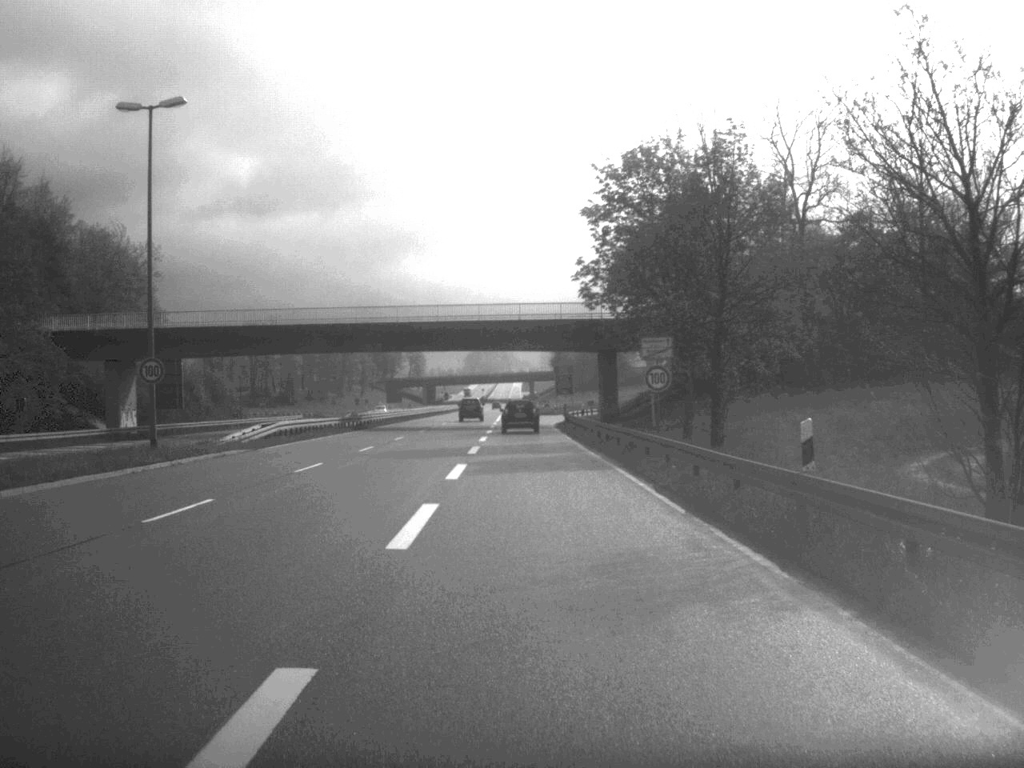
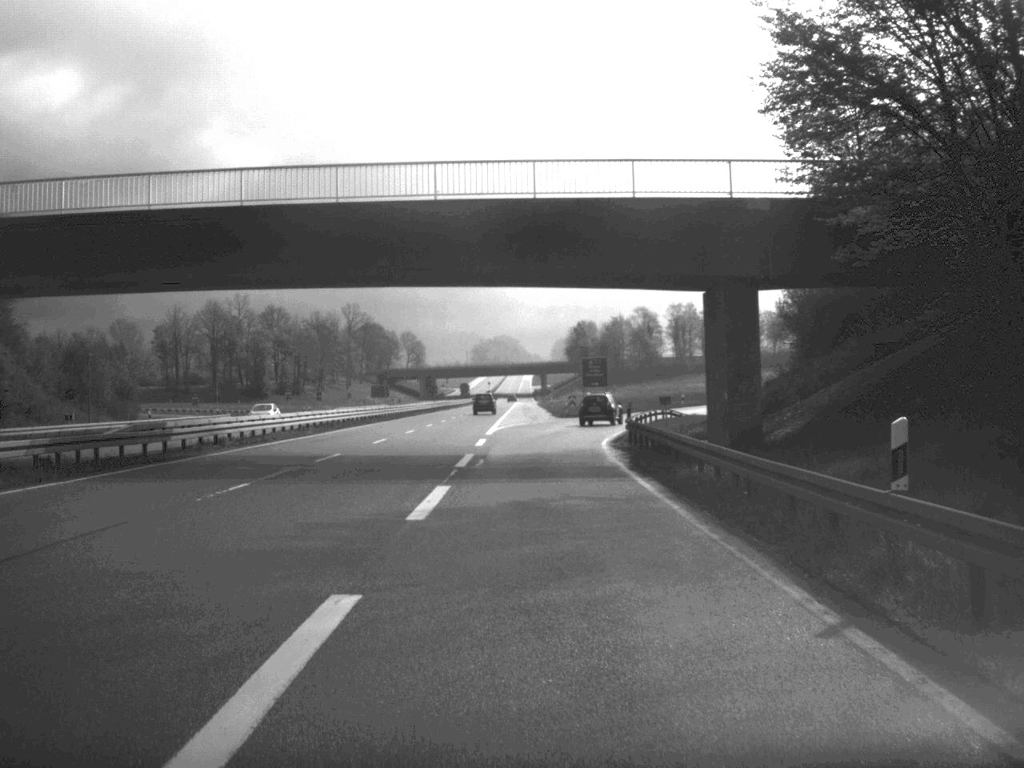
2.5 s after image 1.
(-0.4, +45.2) m; -1°
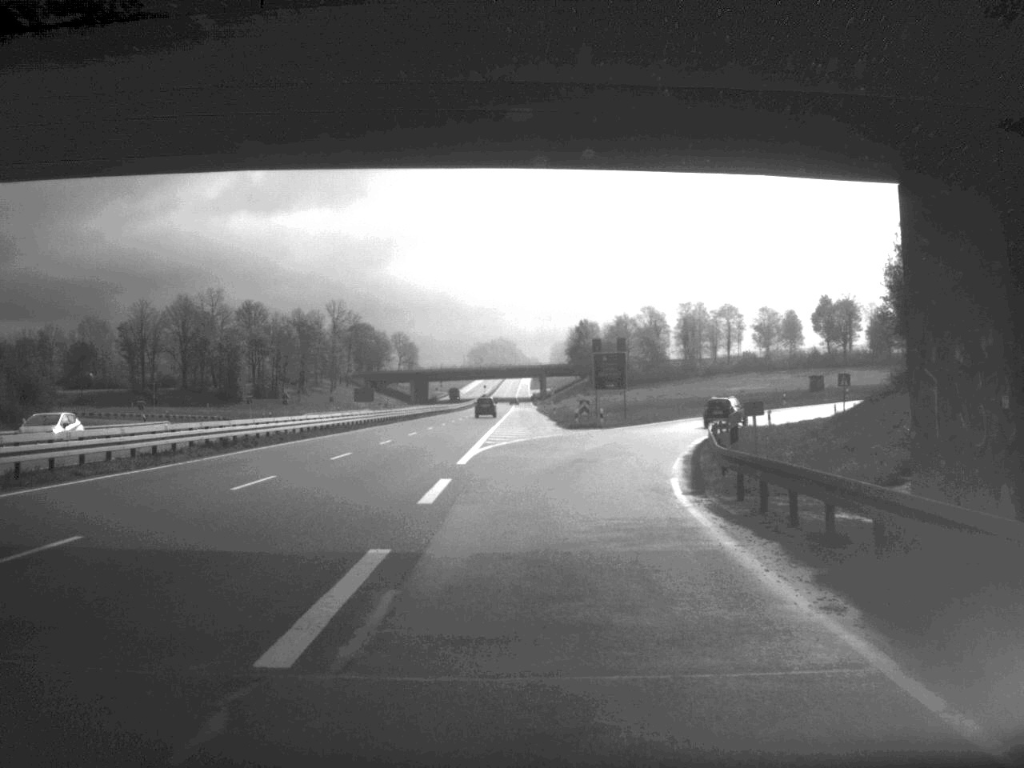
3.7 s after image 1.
(0.0, +20.5) m; 0°
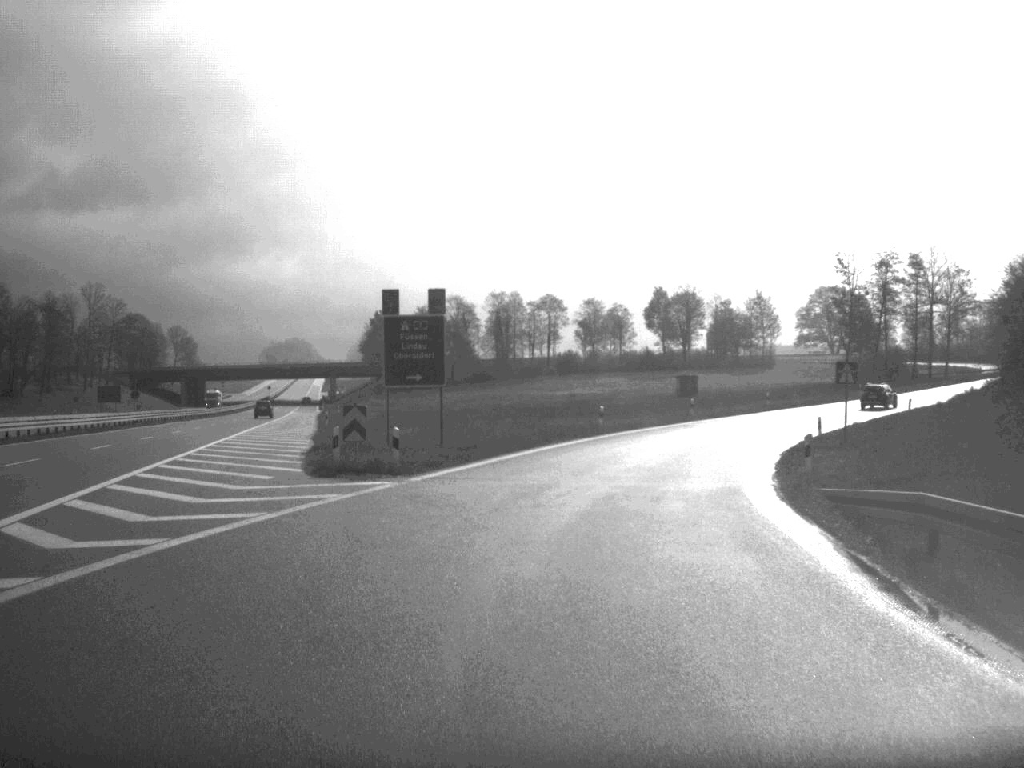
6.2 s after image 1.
(+2.3, +39.3) m; +9°
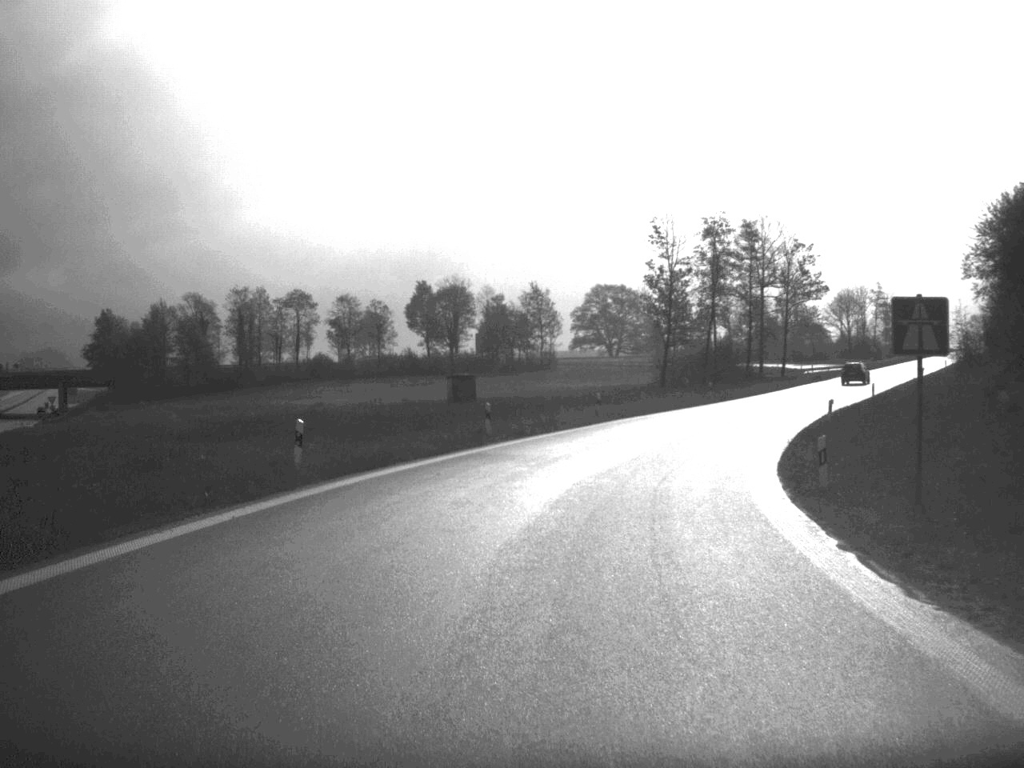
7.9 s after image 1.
(+2.6, +29.0) m; +11°
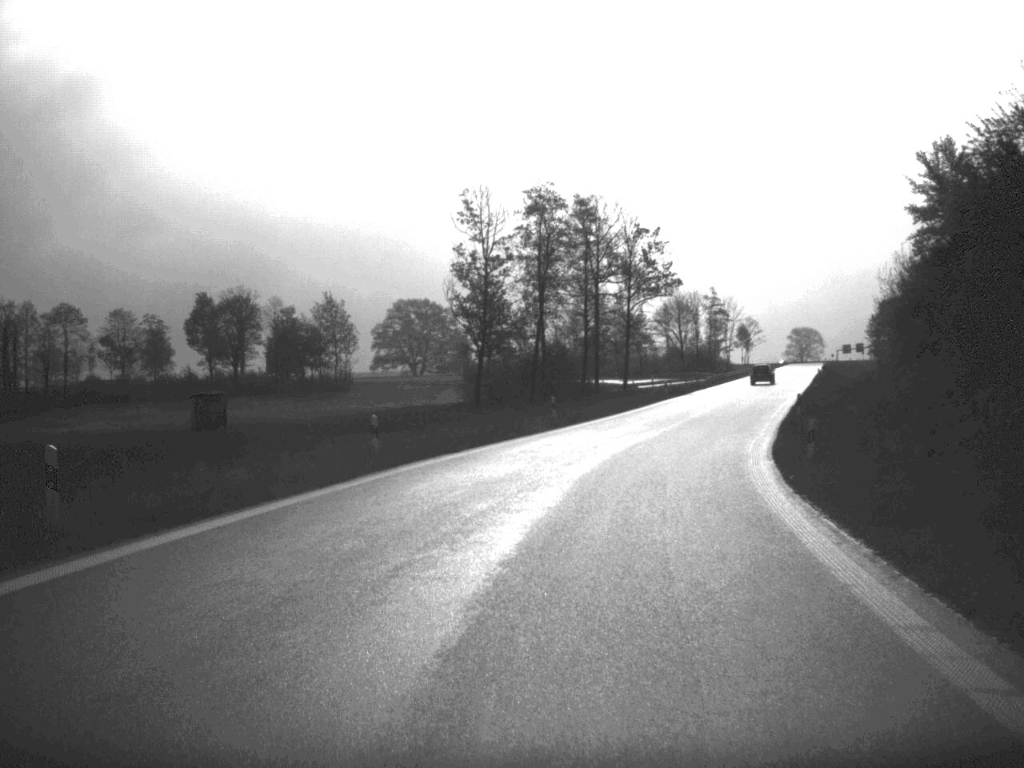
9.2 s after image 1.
(+1.7, +22.8) m; +9°
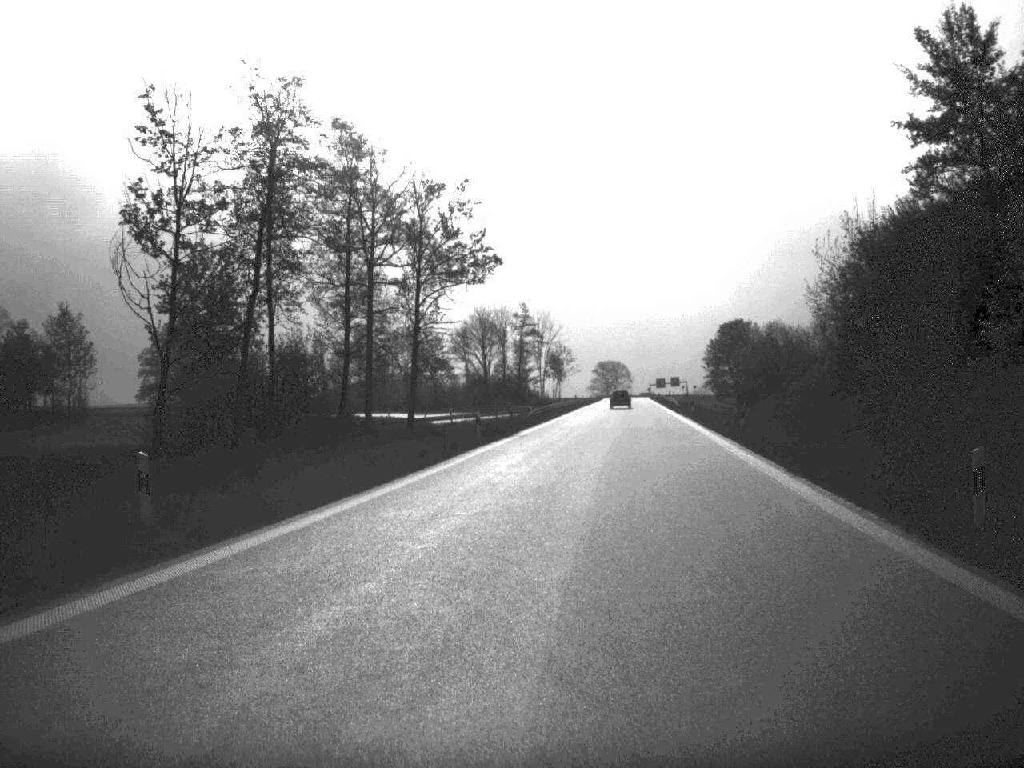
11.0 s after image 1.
(+2.8, +33.0) m; +9°
